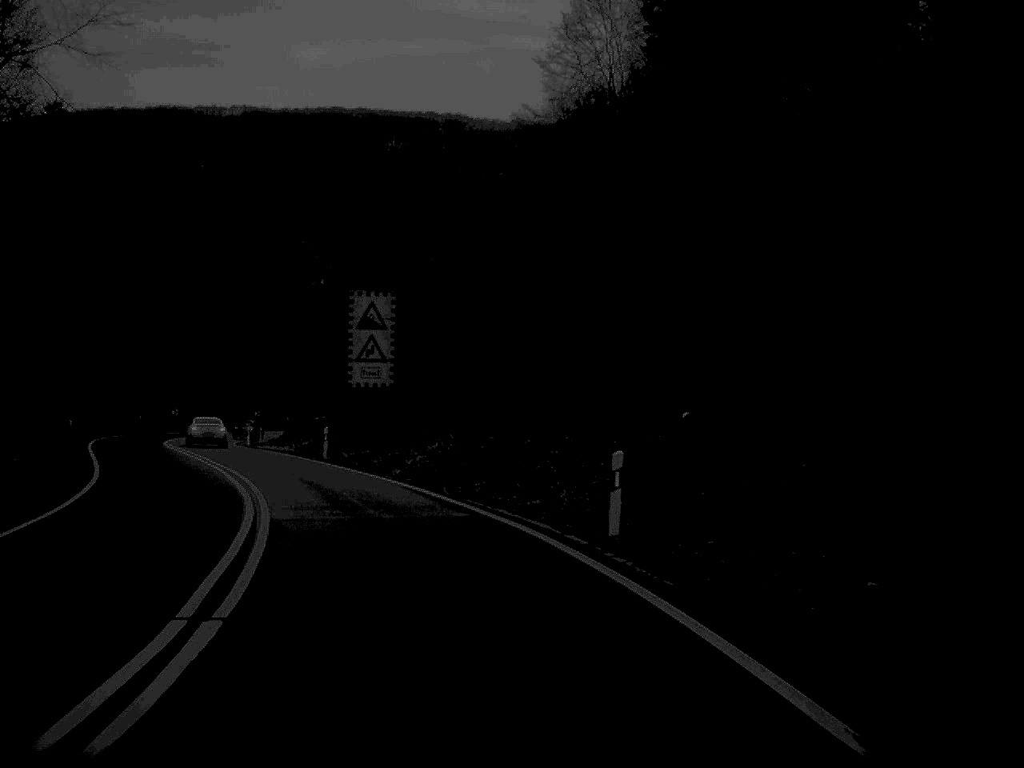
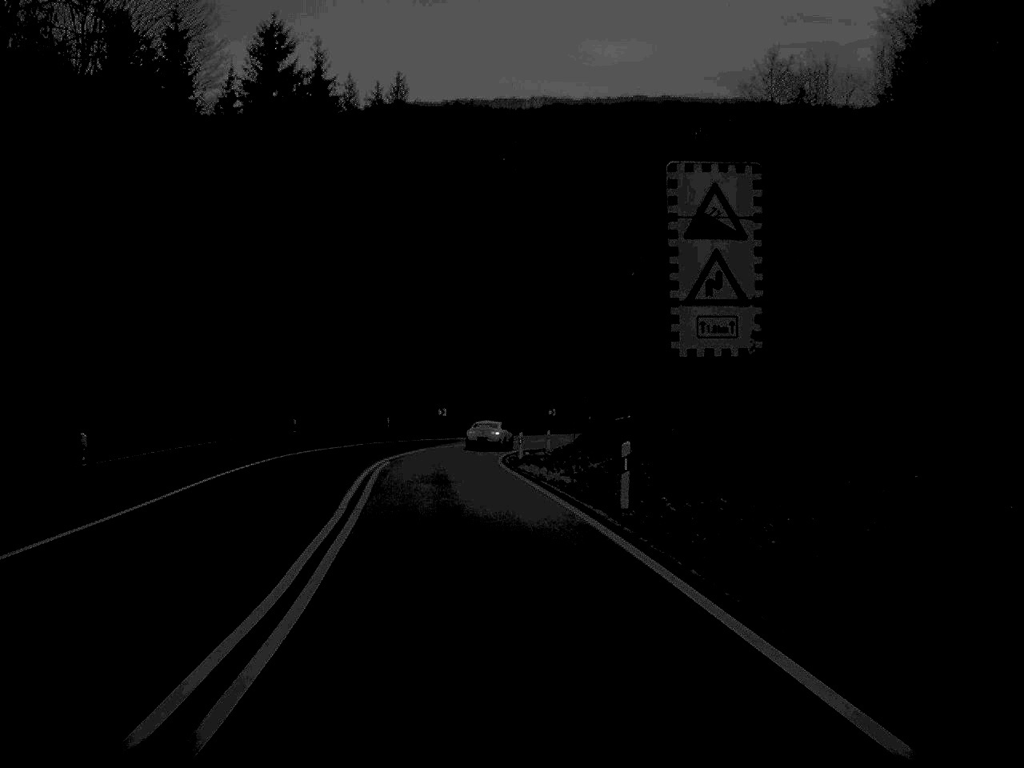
(-3.1, +23.4) m; -14°
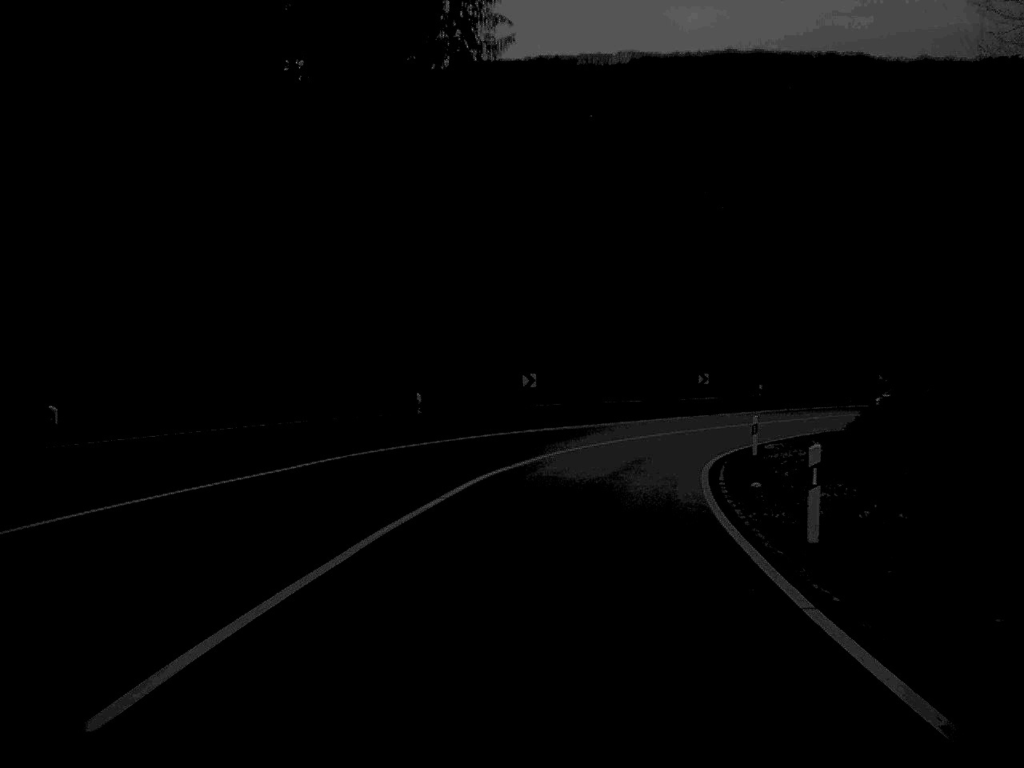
(-2.2, +36.6) m; -4°
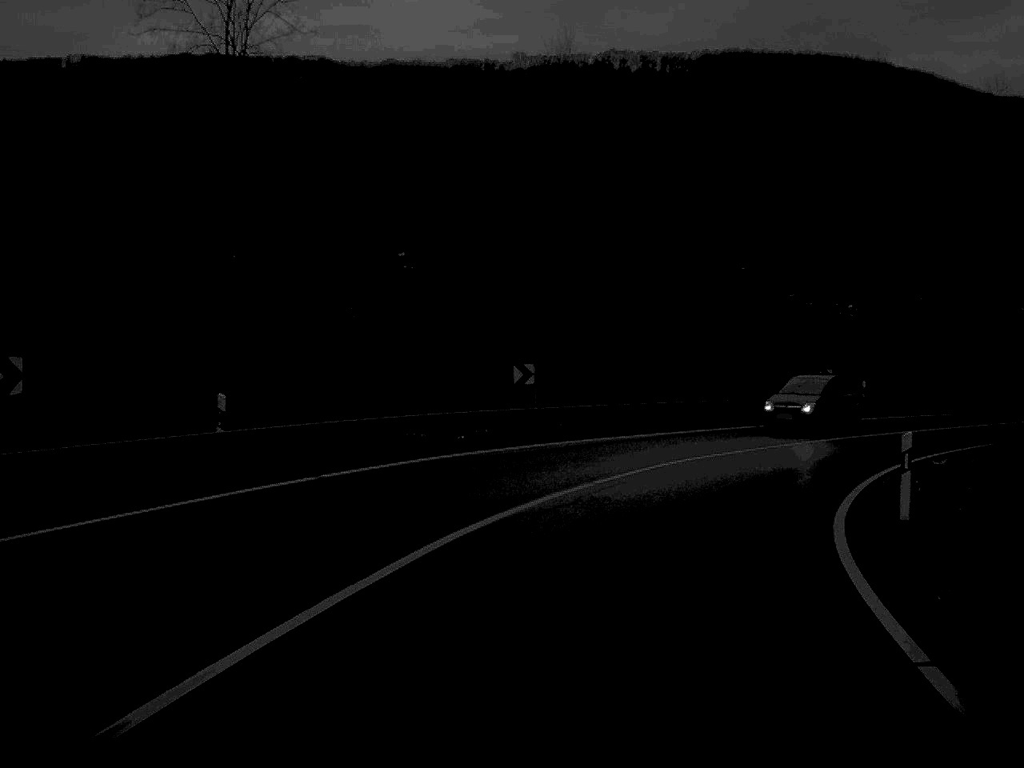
(+7.9, +45.6) m; +25°
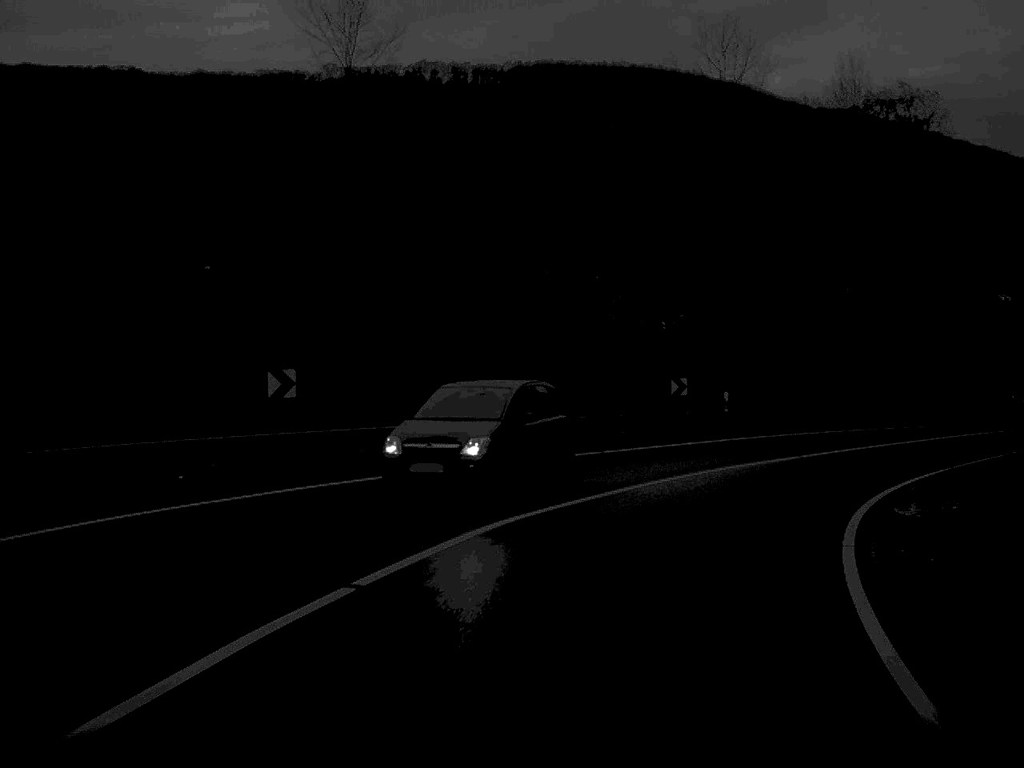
(+0.7, +9.0) m; +9°
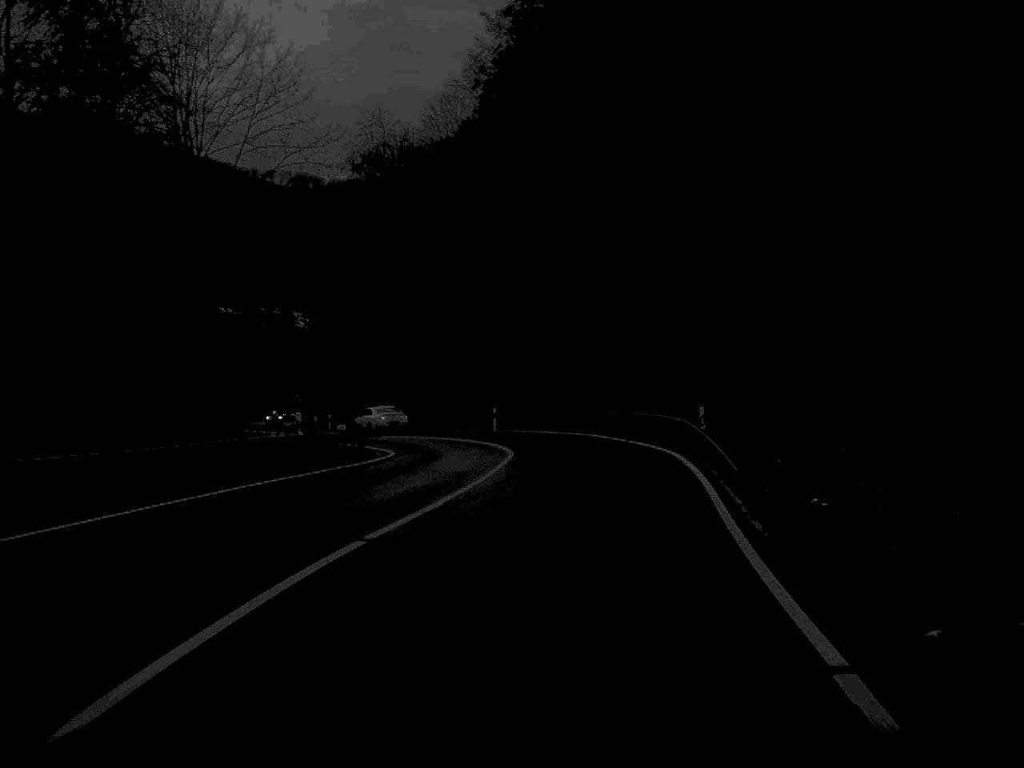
(+11.0, +33.7) m; +35°
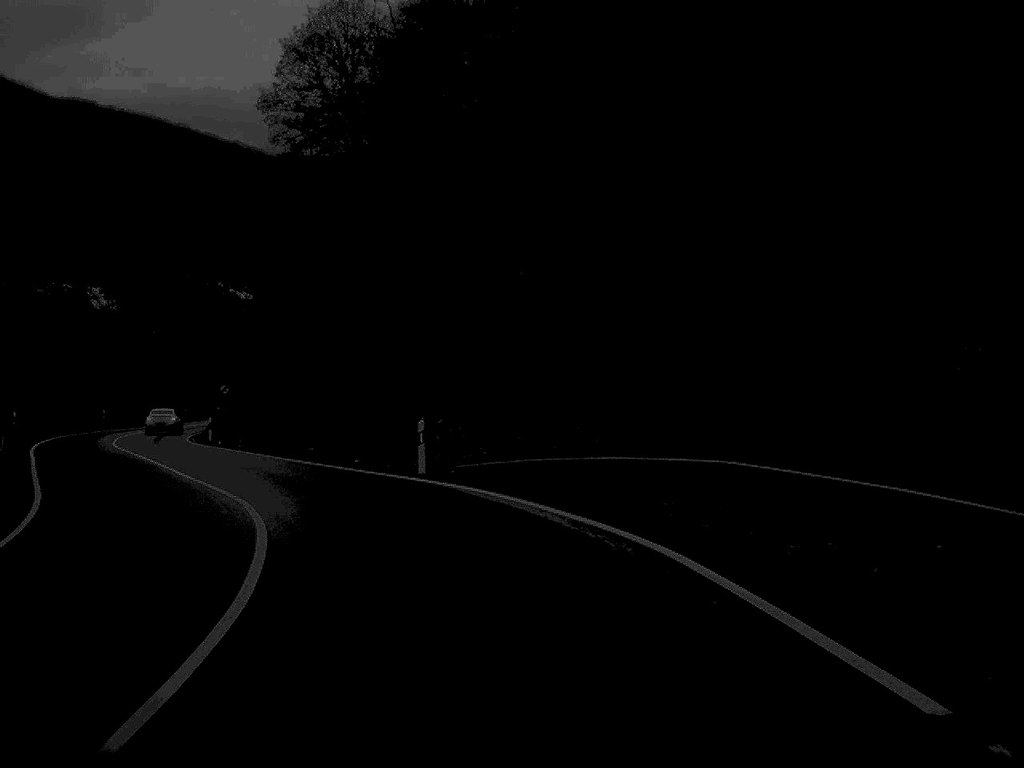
(+1.2, +34.8) m; -3°
